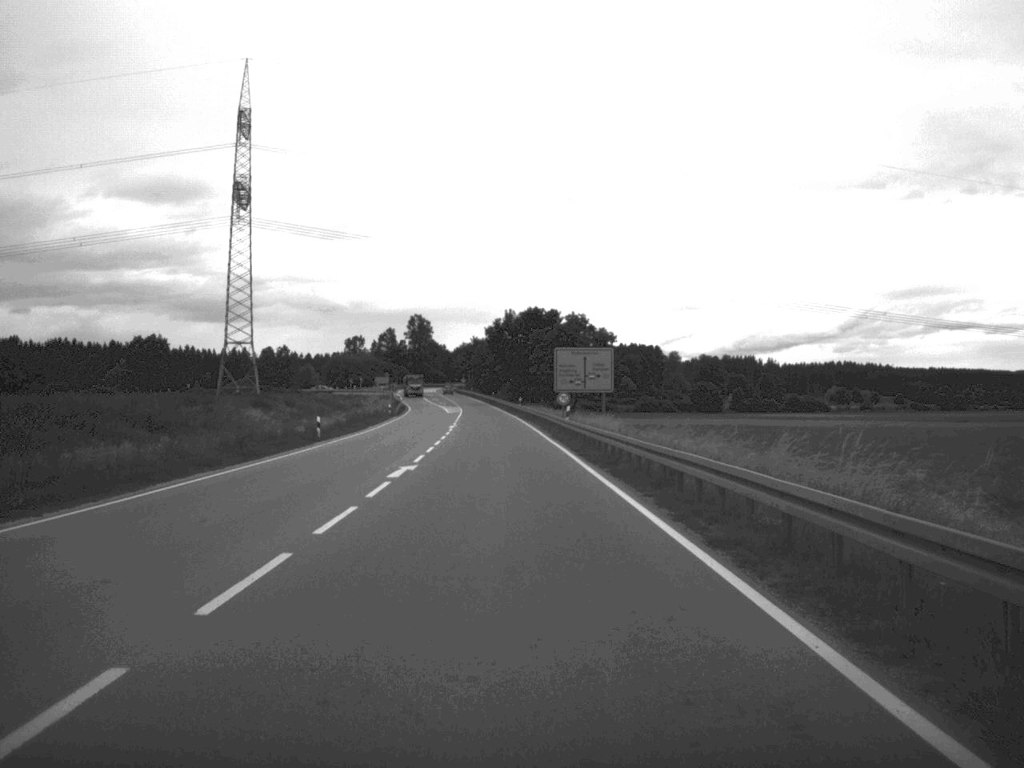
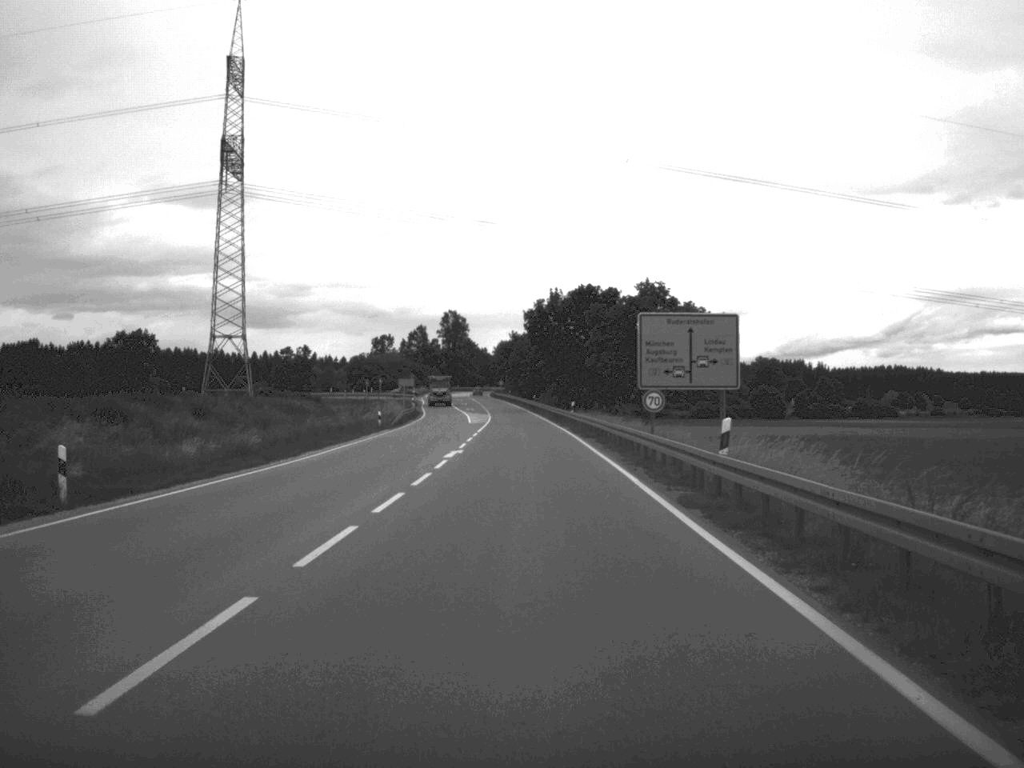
(-0.6, +32.8) m; -2°
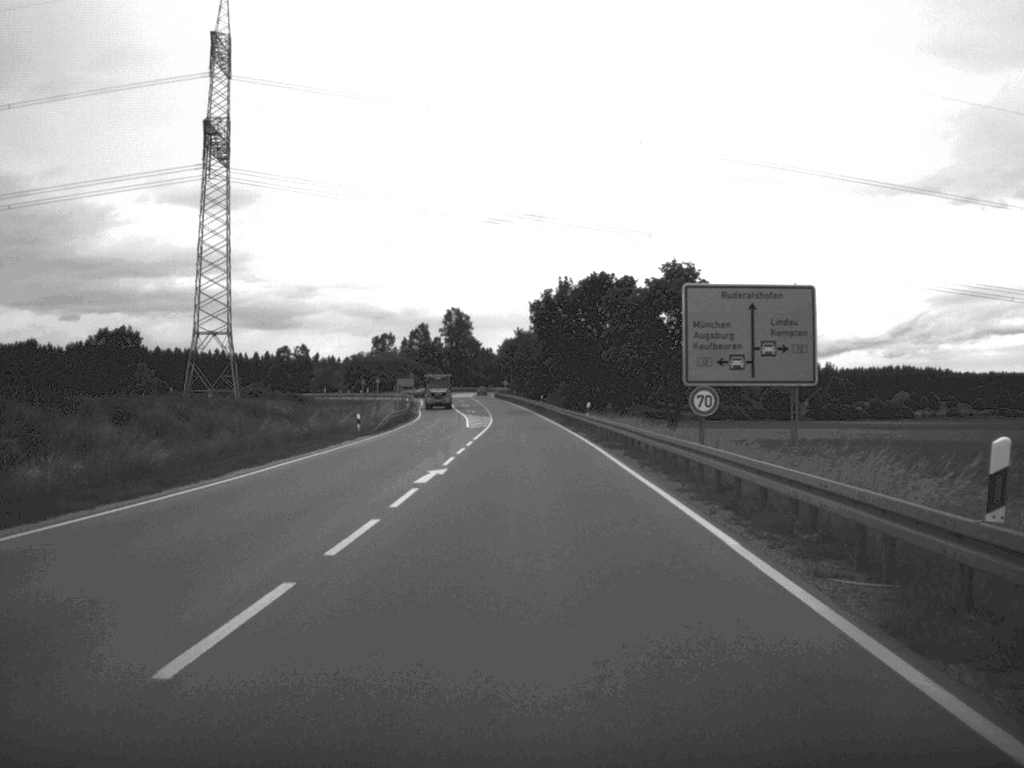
(0.0, +10.9) m; 0°
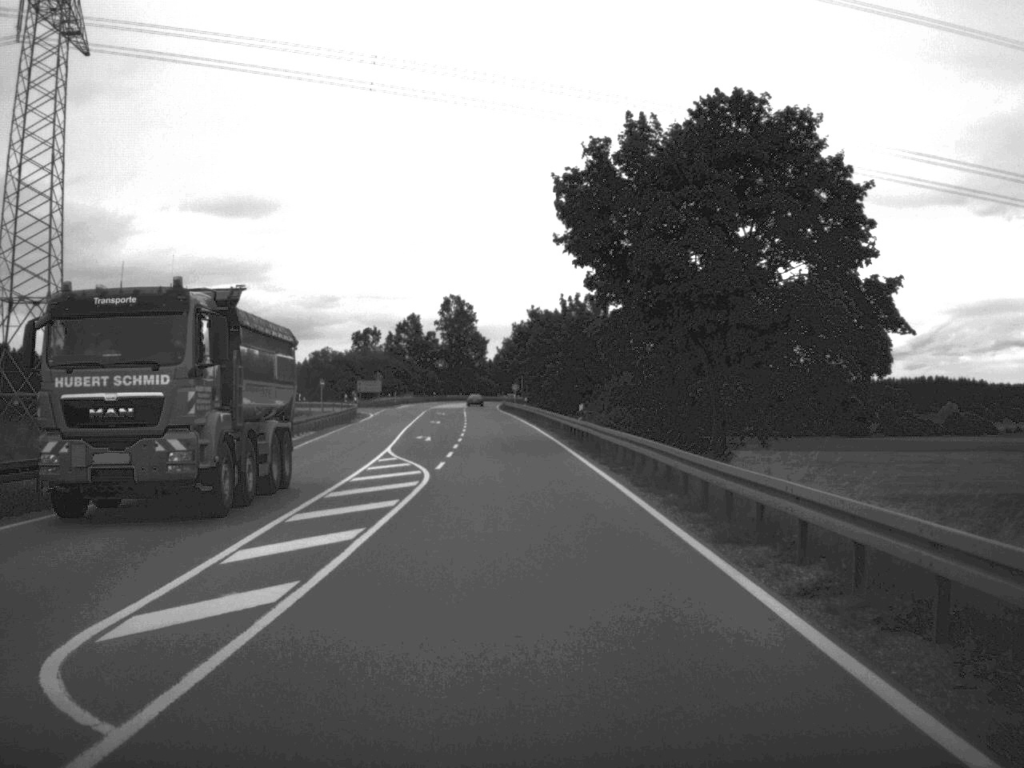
(-0.1, +59.7) m; -1°
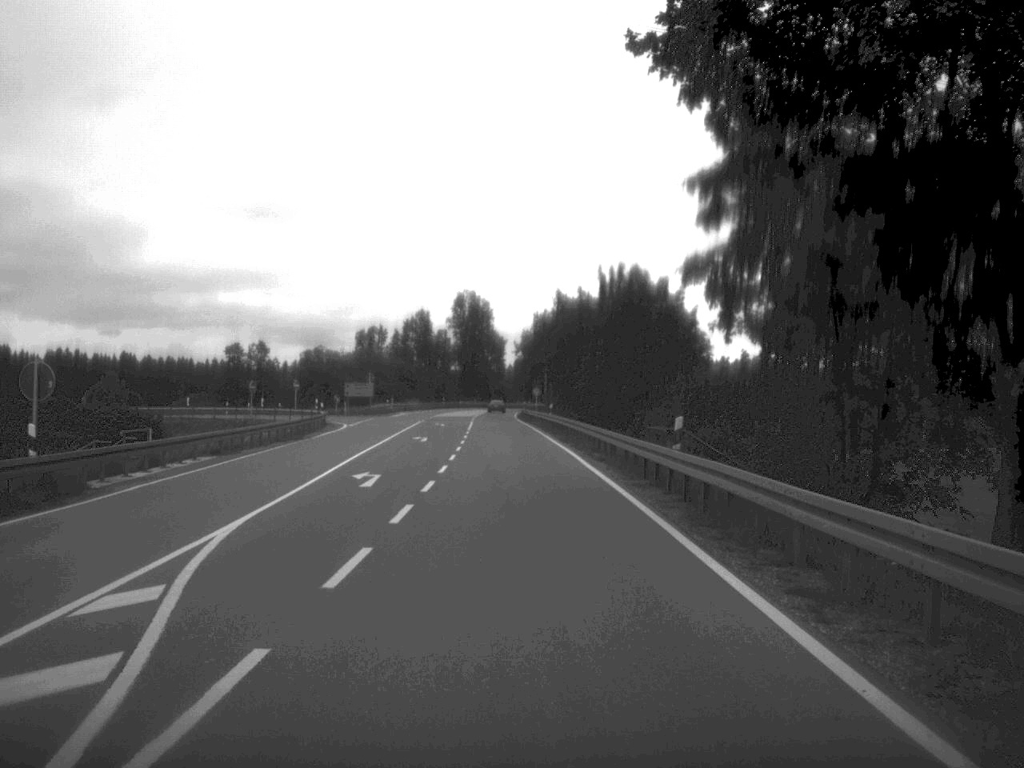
(-0.2, +23.6) m; -1°
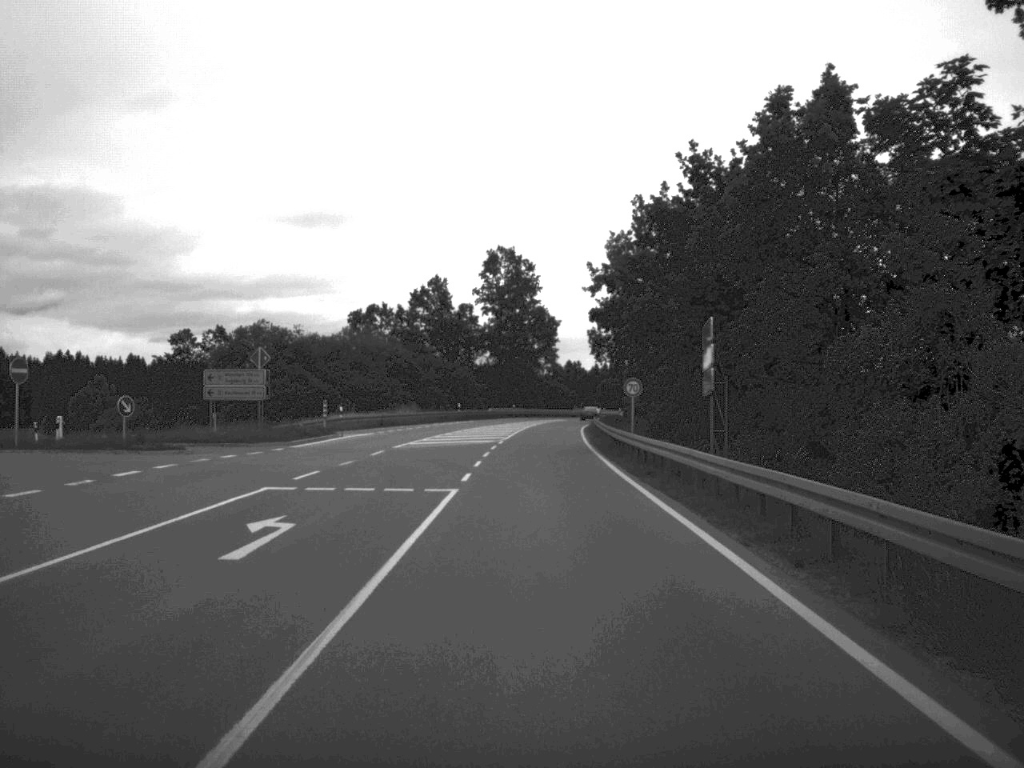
(-1.4, +60.8) m; -2°
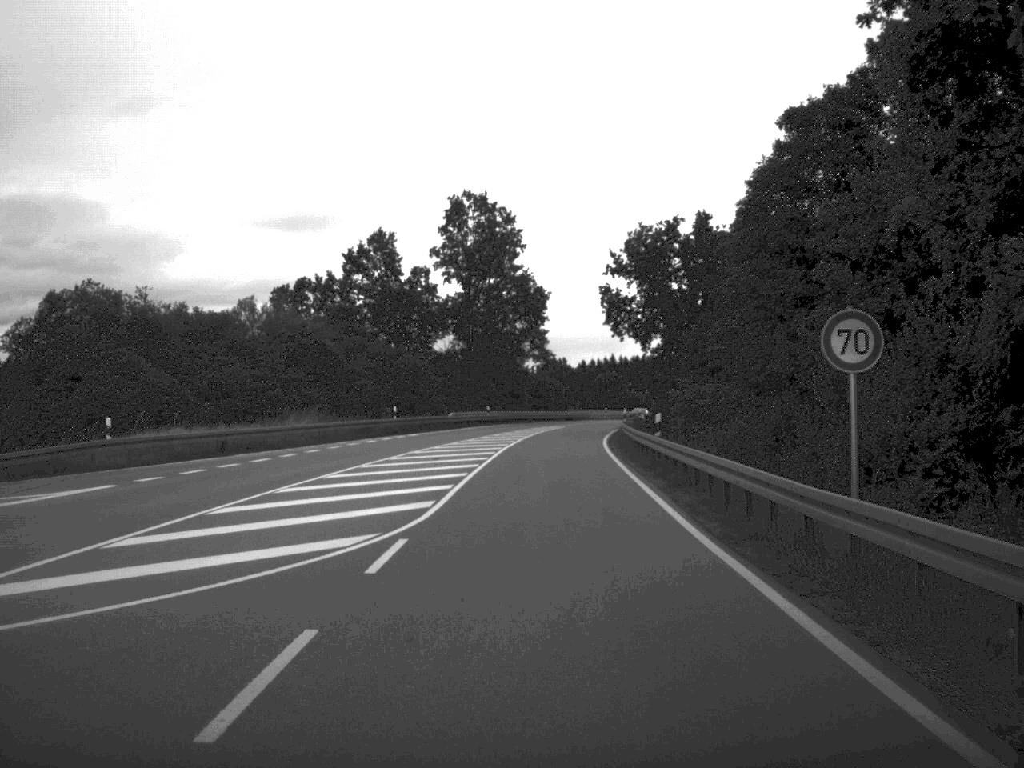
(+0.2, +37.0) m; +1°
